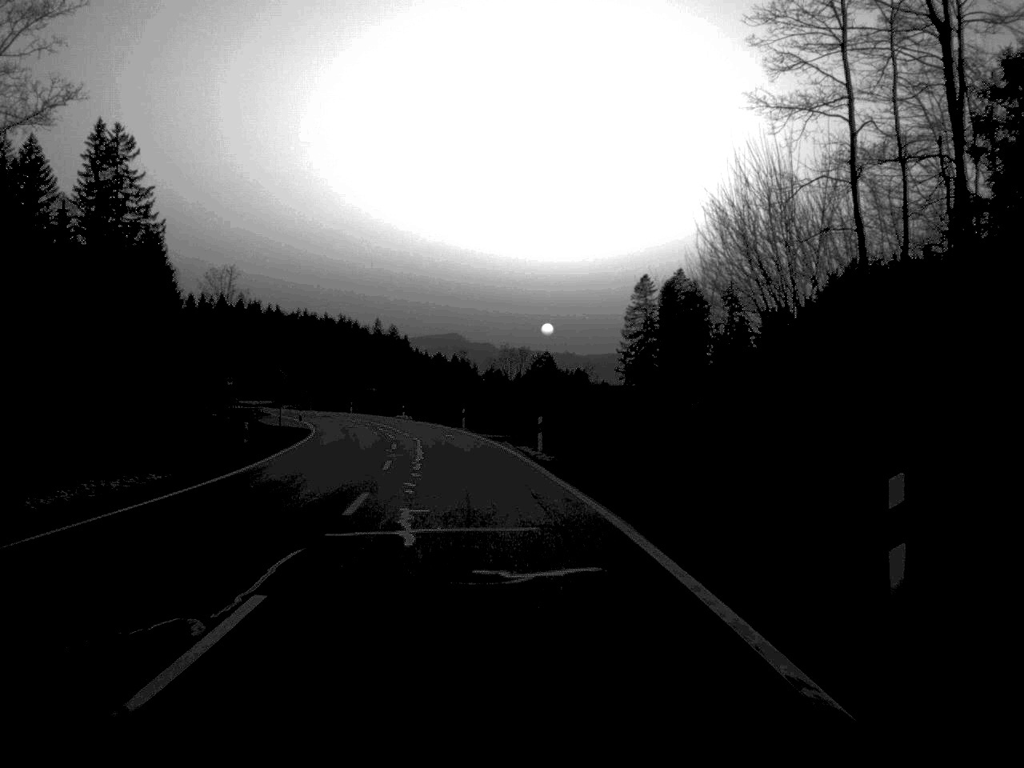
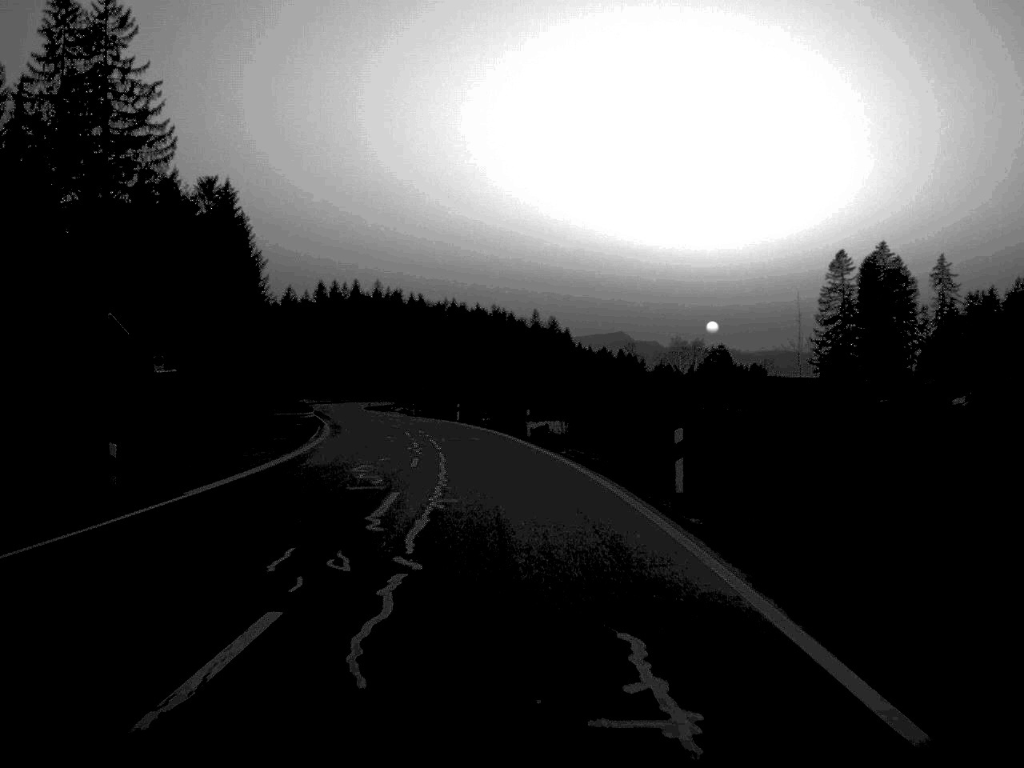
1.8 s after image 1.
(-3.1, +48.5) m; -7°
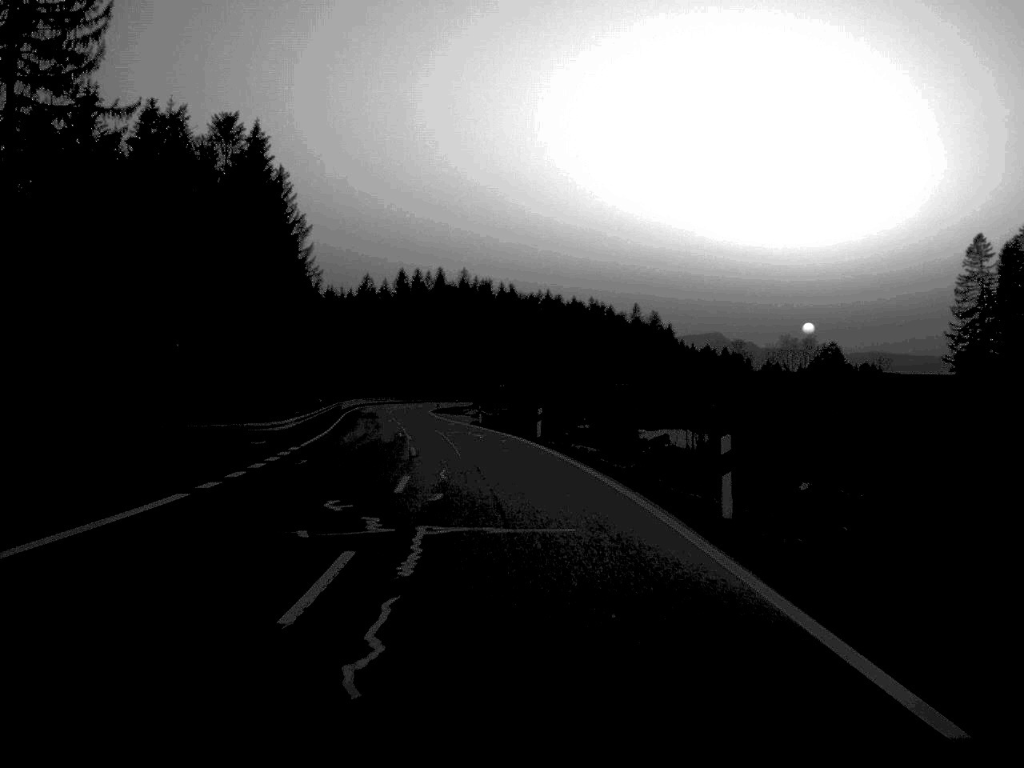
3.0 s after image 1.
(-1.2, +32.2) m; -4°
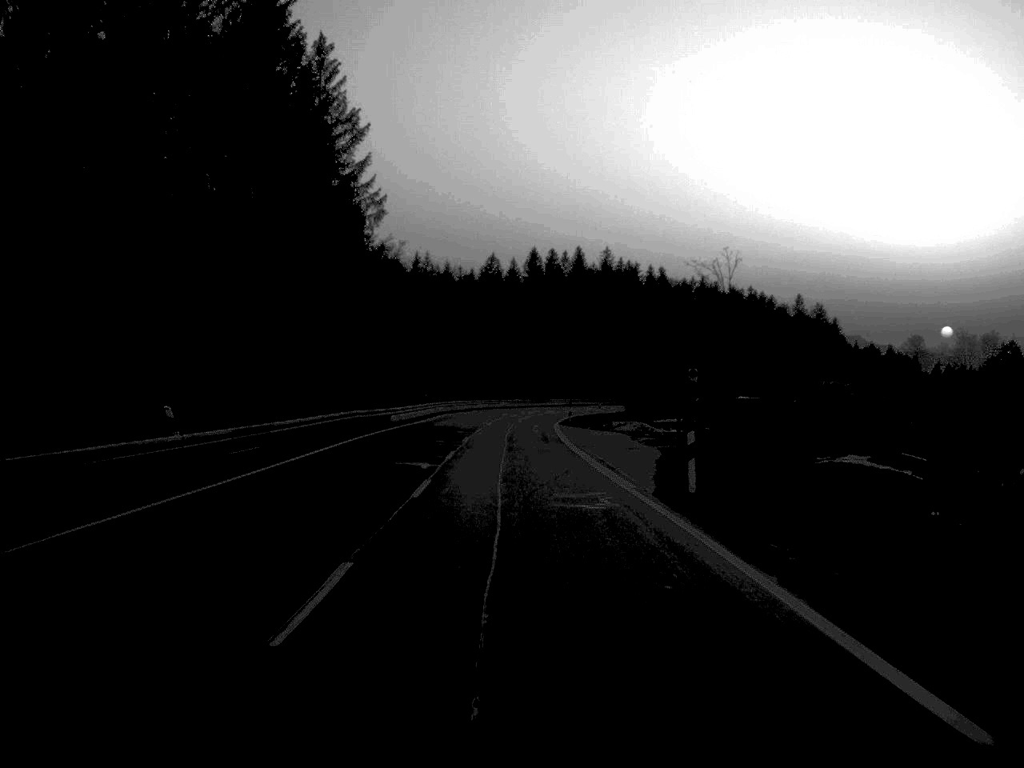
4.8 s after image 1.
(-2.9, +49.5) m; -6°
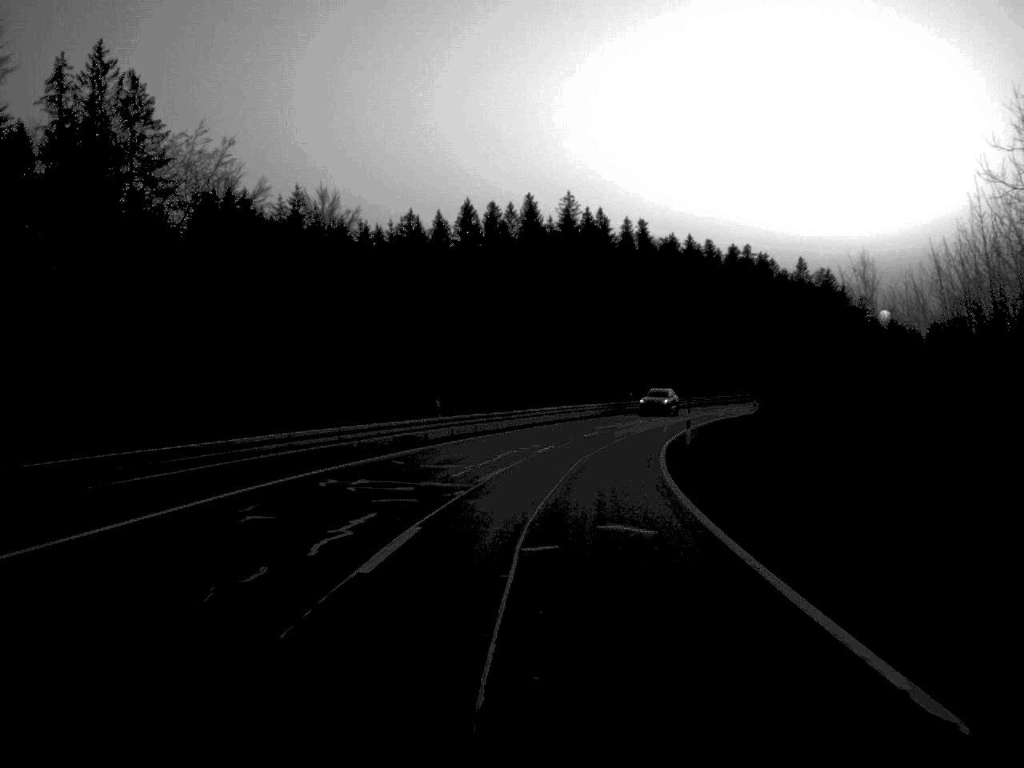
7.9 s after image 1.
(+0.1, +79.4) m; +3°
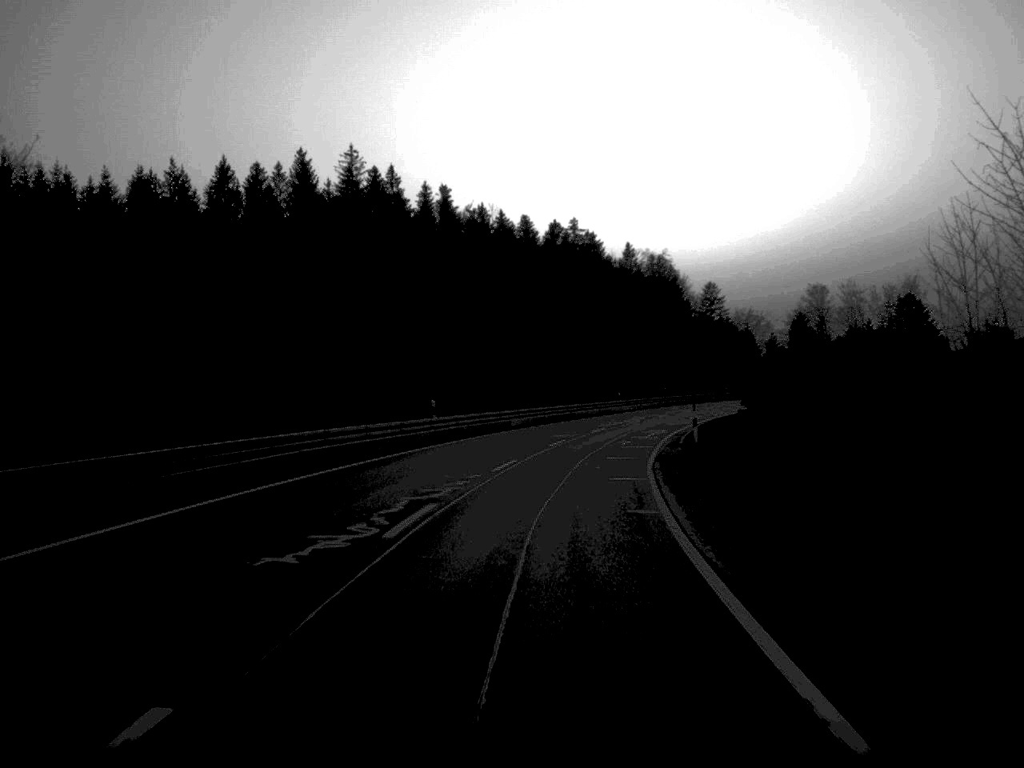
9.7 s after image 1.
(+3.5, +44.2) m; +9°
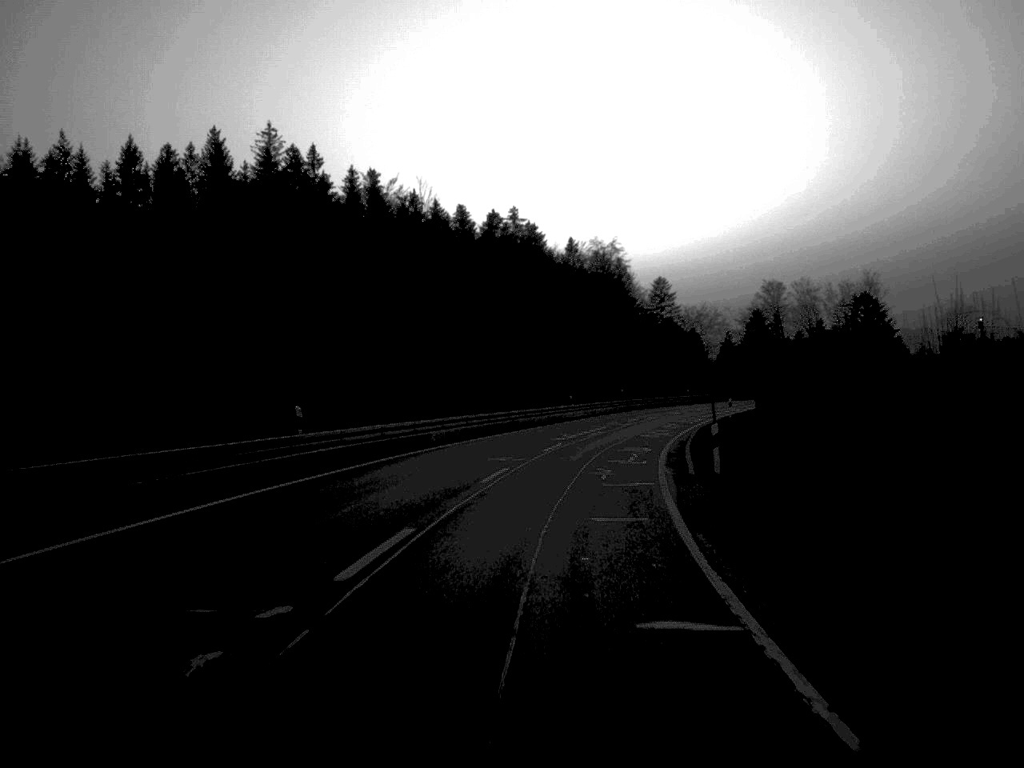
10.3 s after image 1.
(+0.4, +15.1) m; +3°
